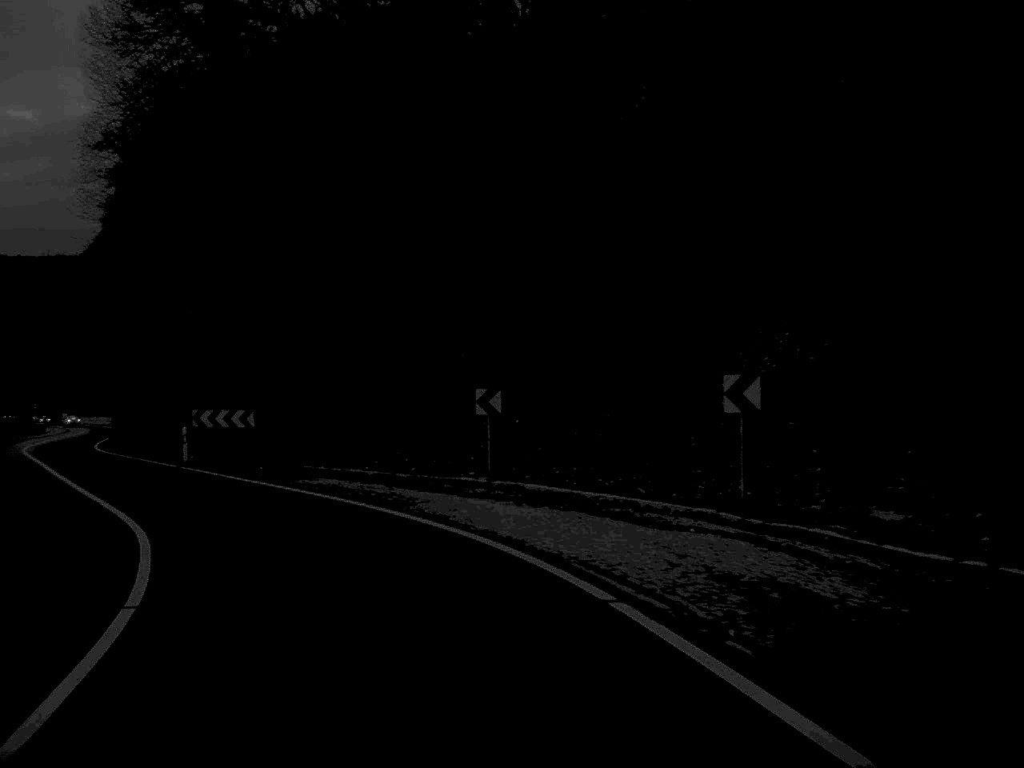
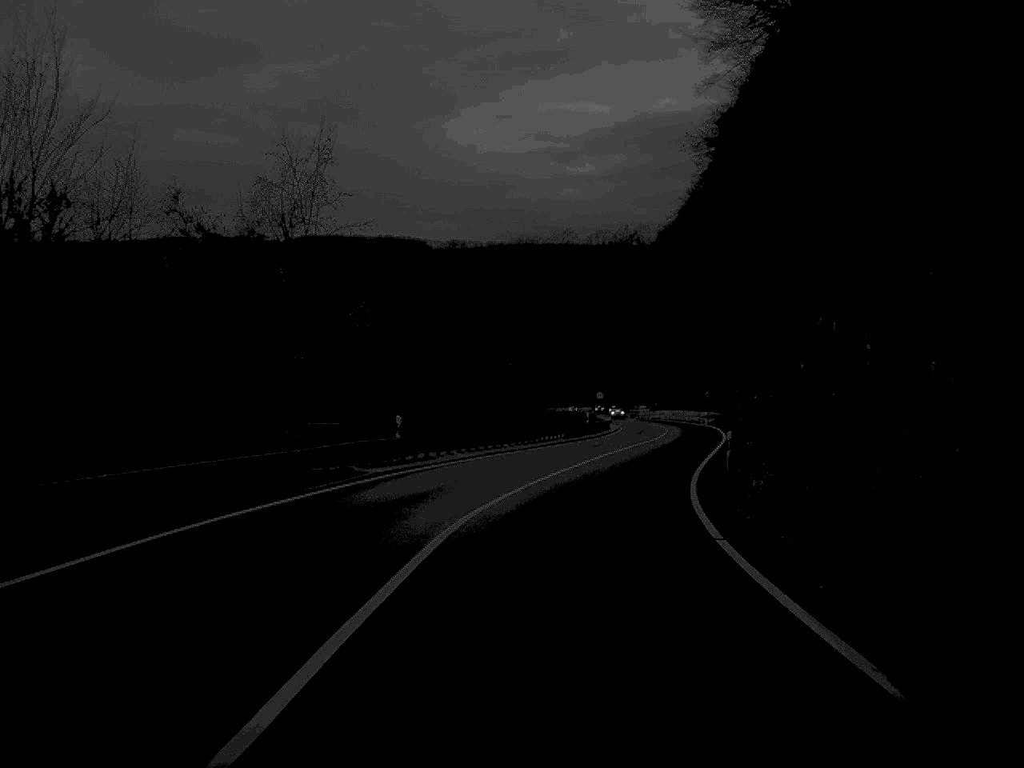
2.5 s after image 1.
(-12.4, +37.1) m; -25°
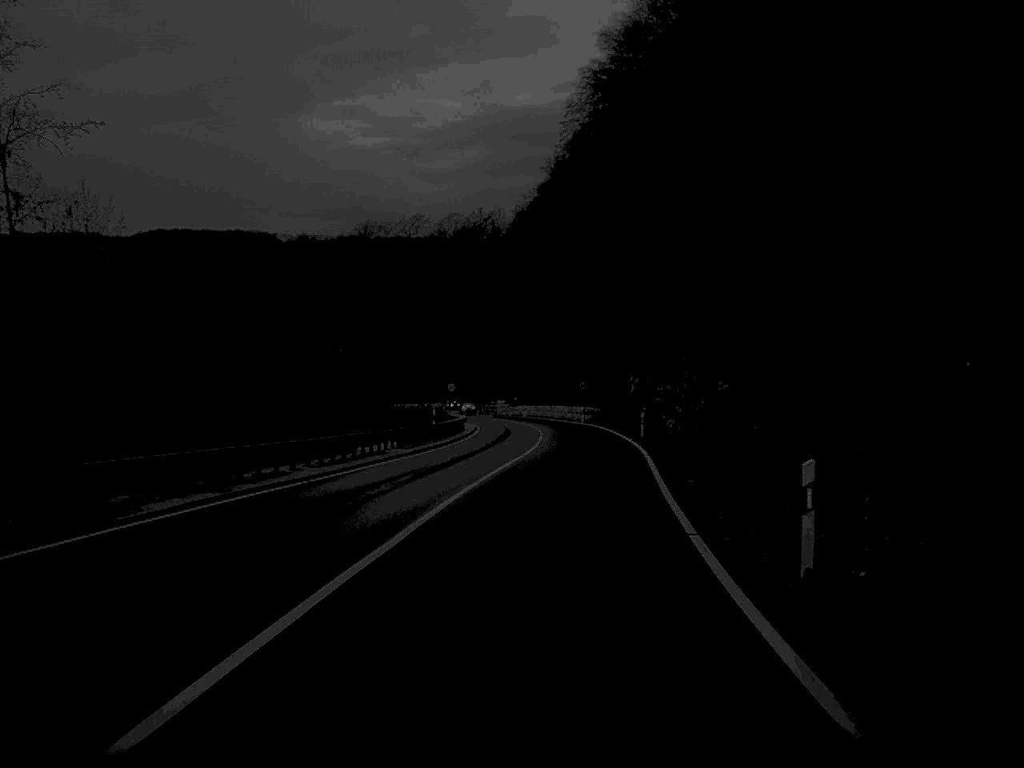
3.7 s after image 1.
(+1.2, +20.8) m; +7°
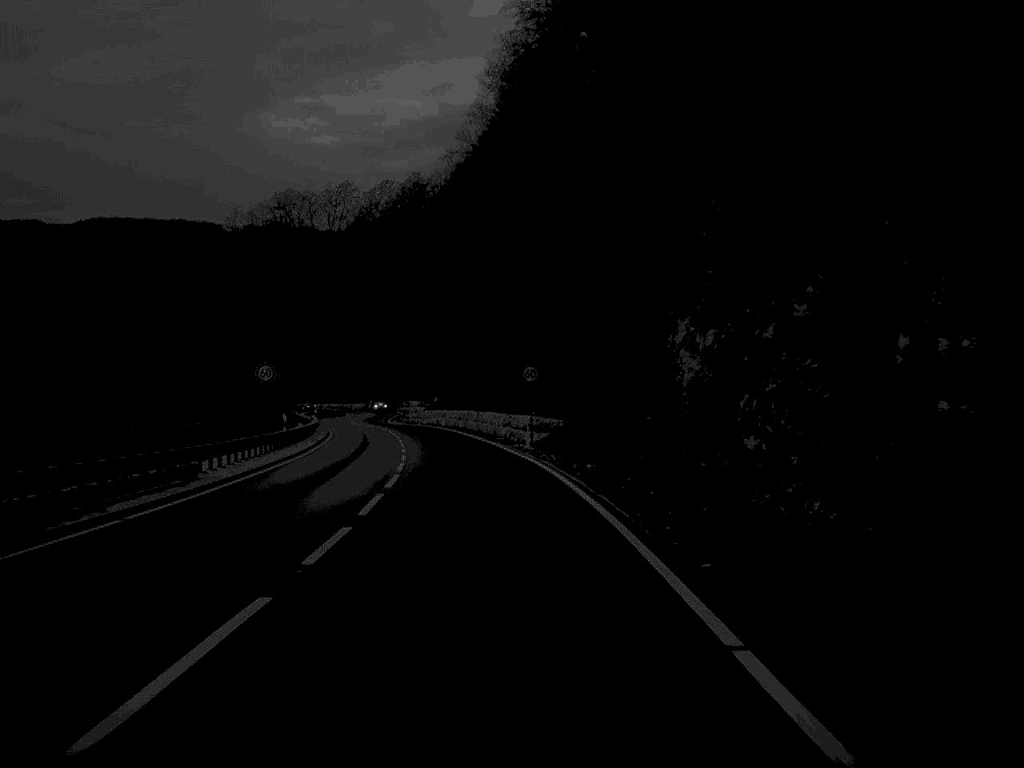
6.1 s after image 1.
(+2.1, +47.1) m; +1°
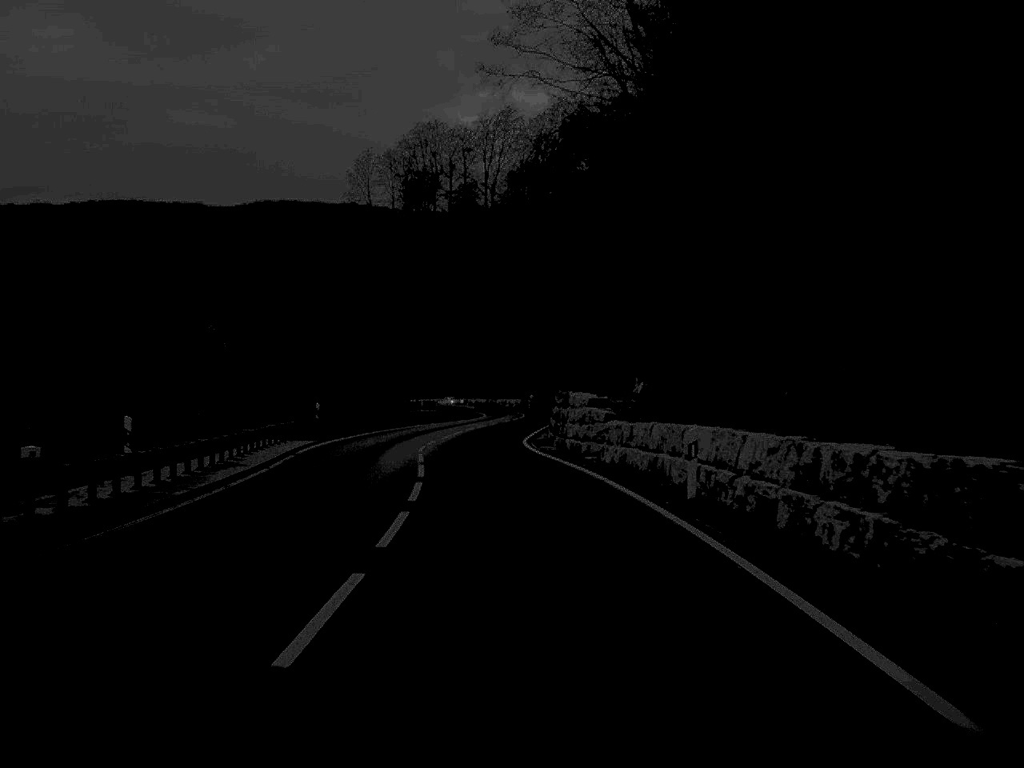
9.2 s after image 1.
(-4.9, +64.6) m; -8°
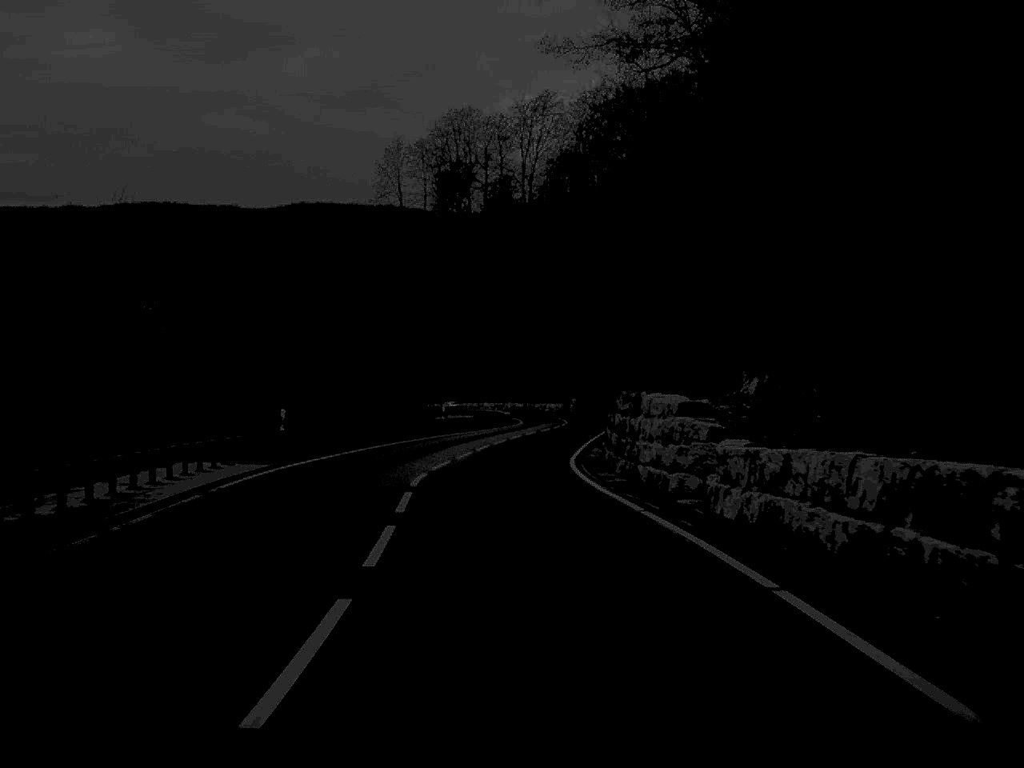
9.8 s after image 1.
(-0.2, +13.3) m; -2°
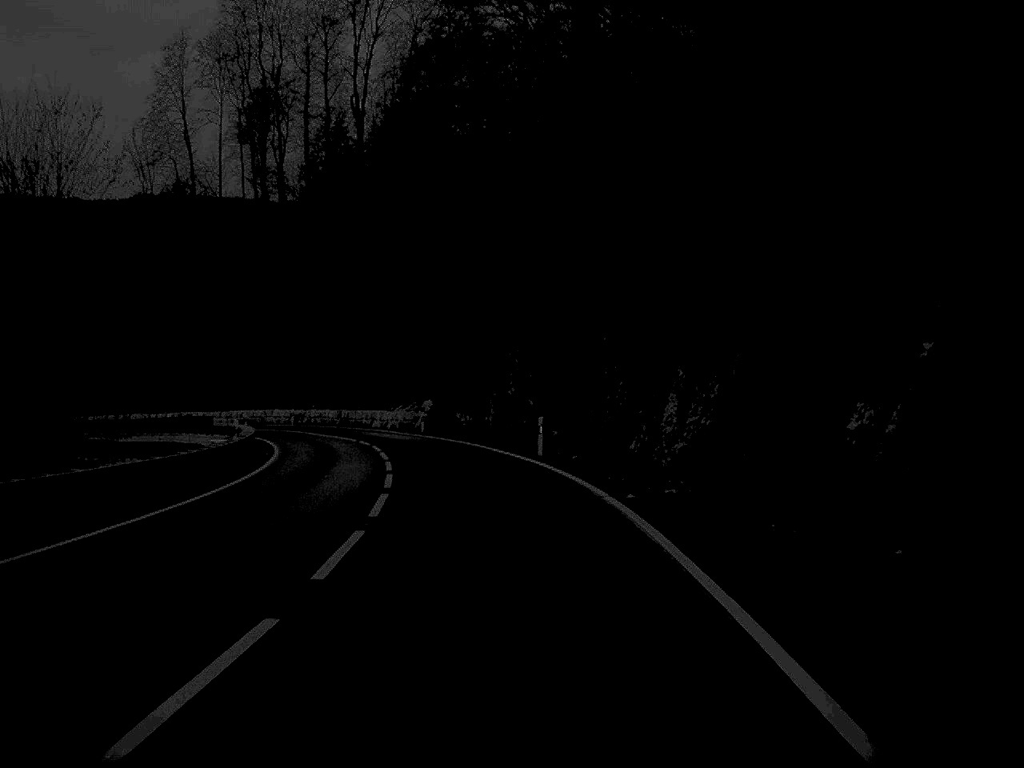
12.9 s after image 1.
(+3.2, +66.5) m; +6°
